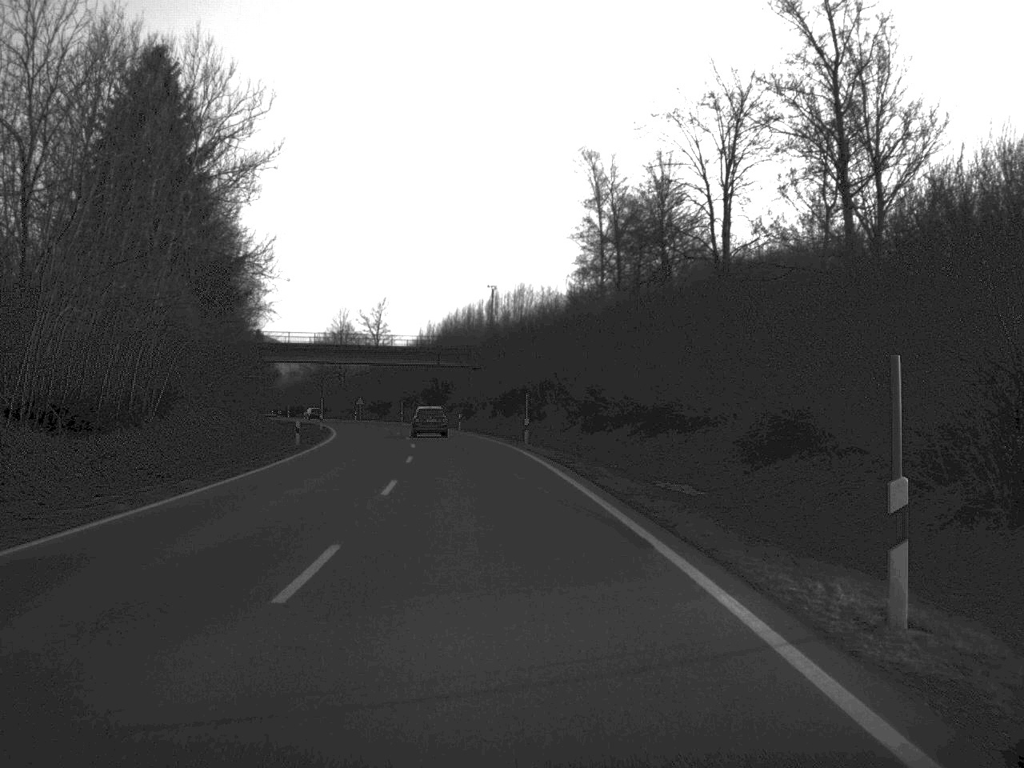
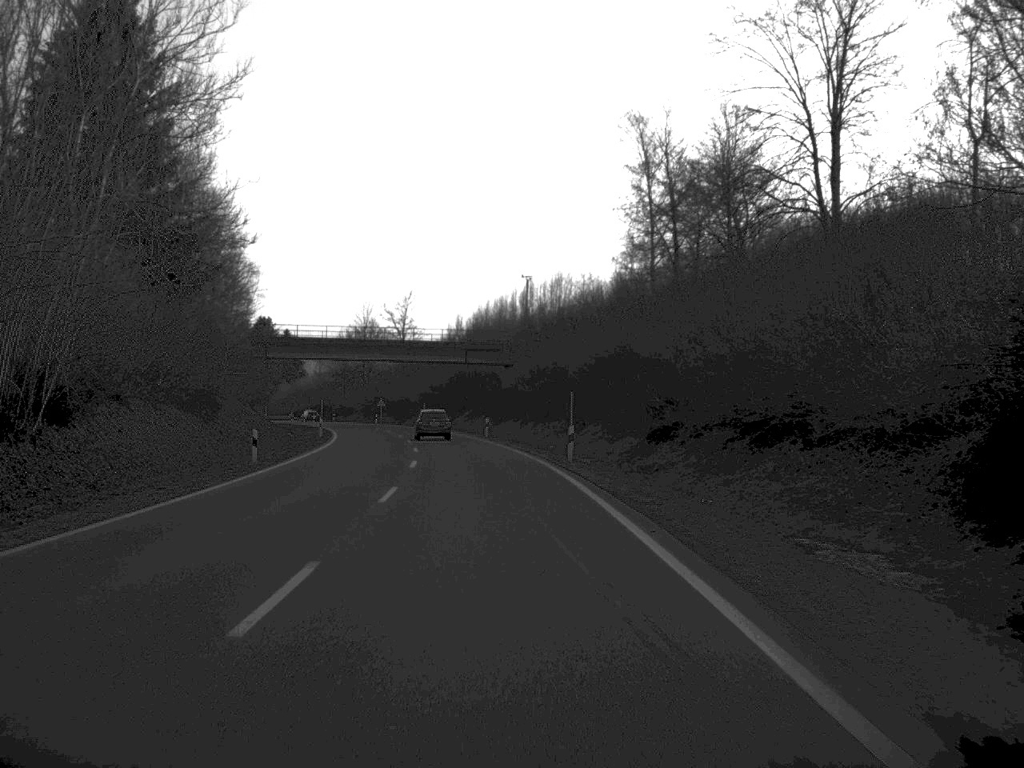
(-0.2, +13.5) m; -2°
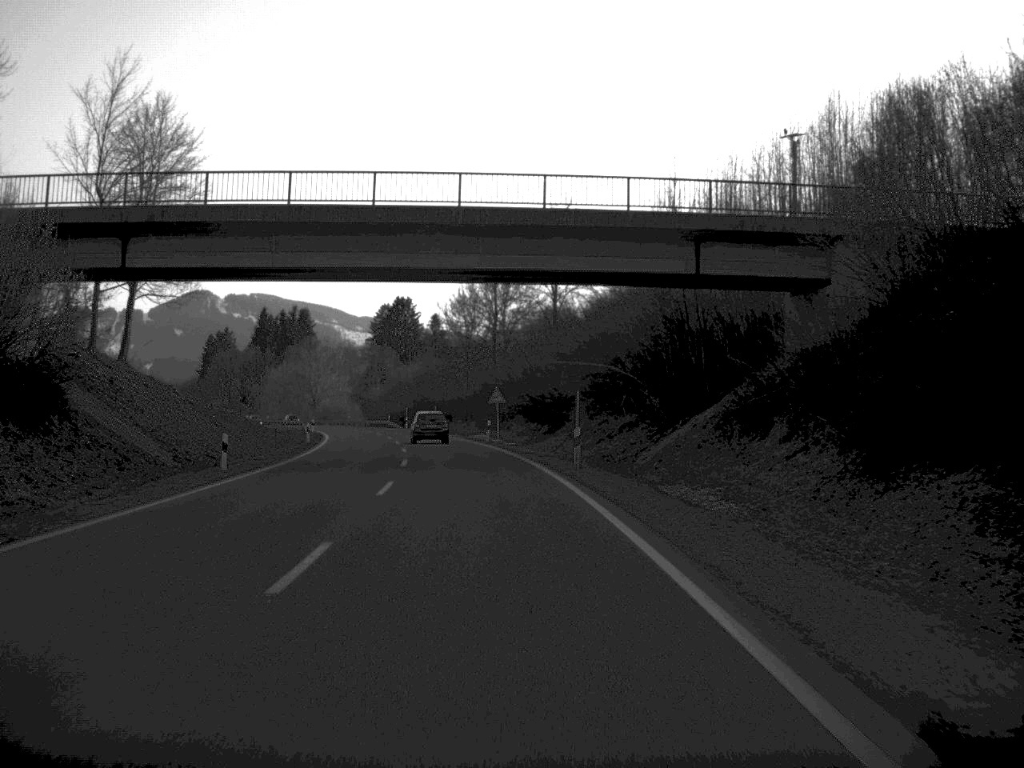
(-4.7, +70.0) m; -8°
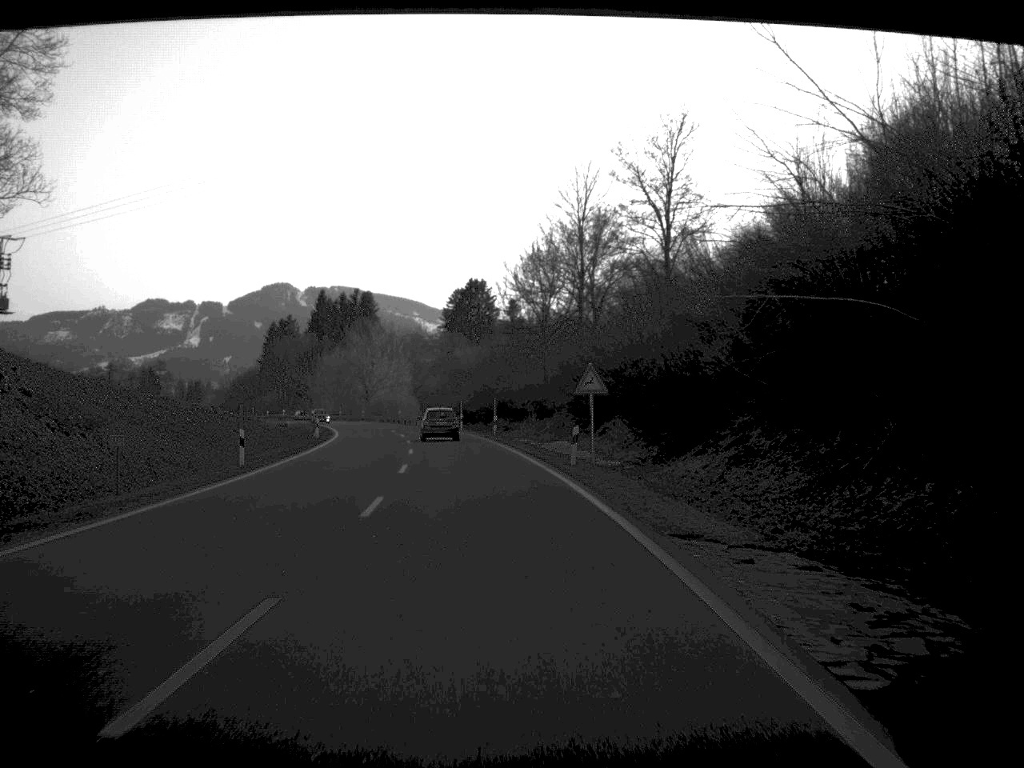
(-0.9, +28.4) m; -4°
